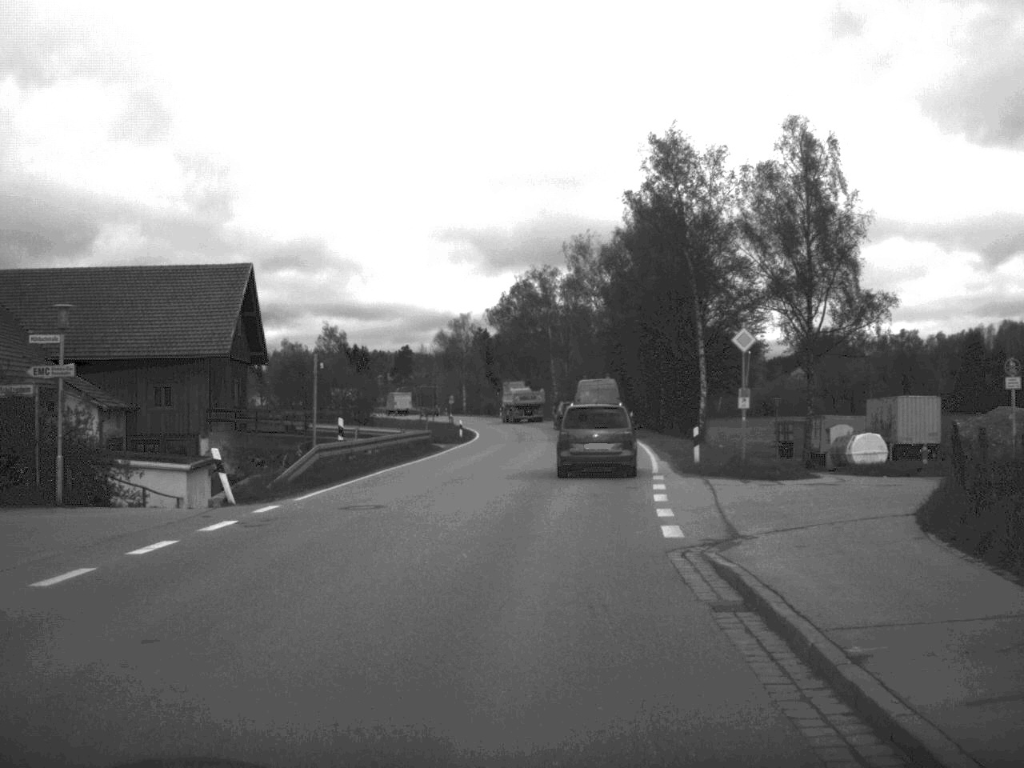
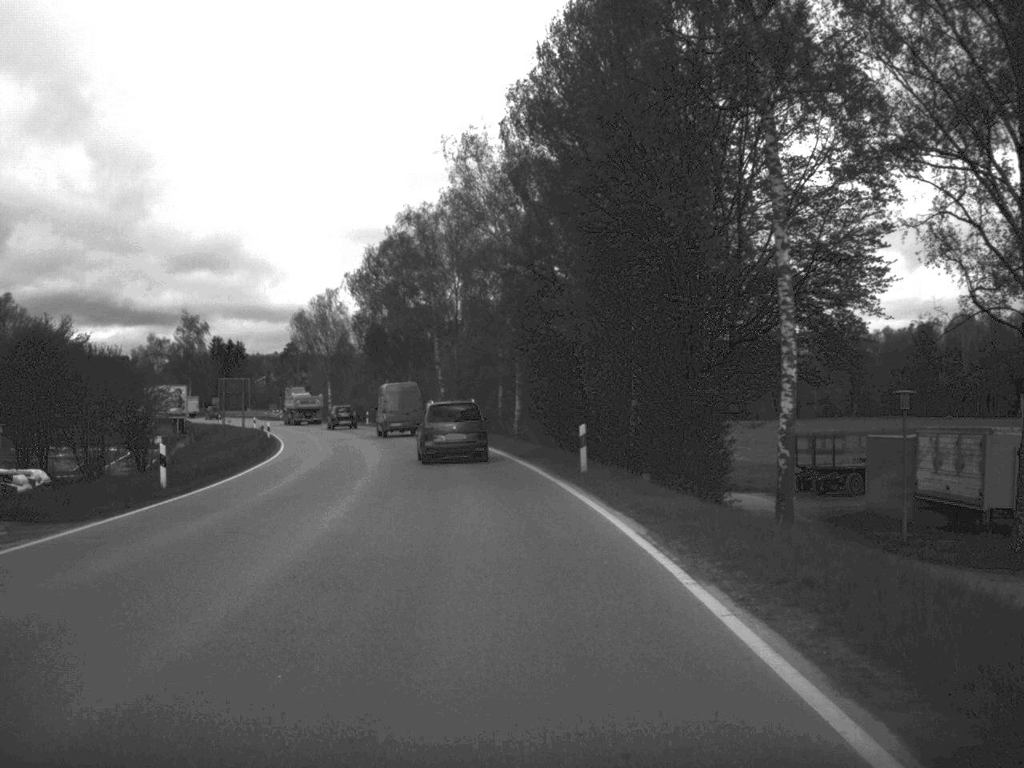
(+2.1, +38.4) m; +4°
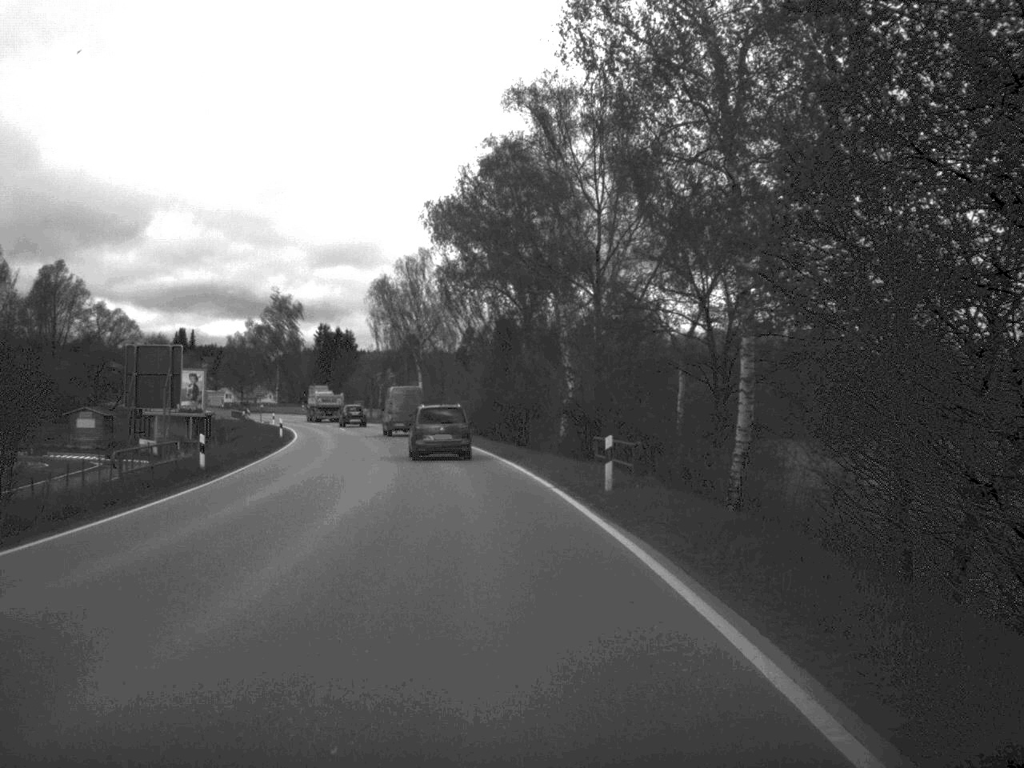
(-1.7, +33.6) m; -6°
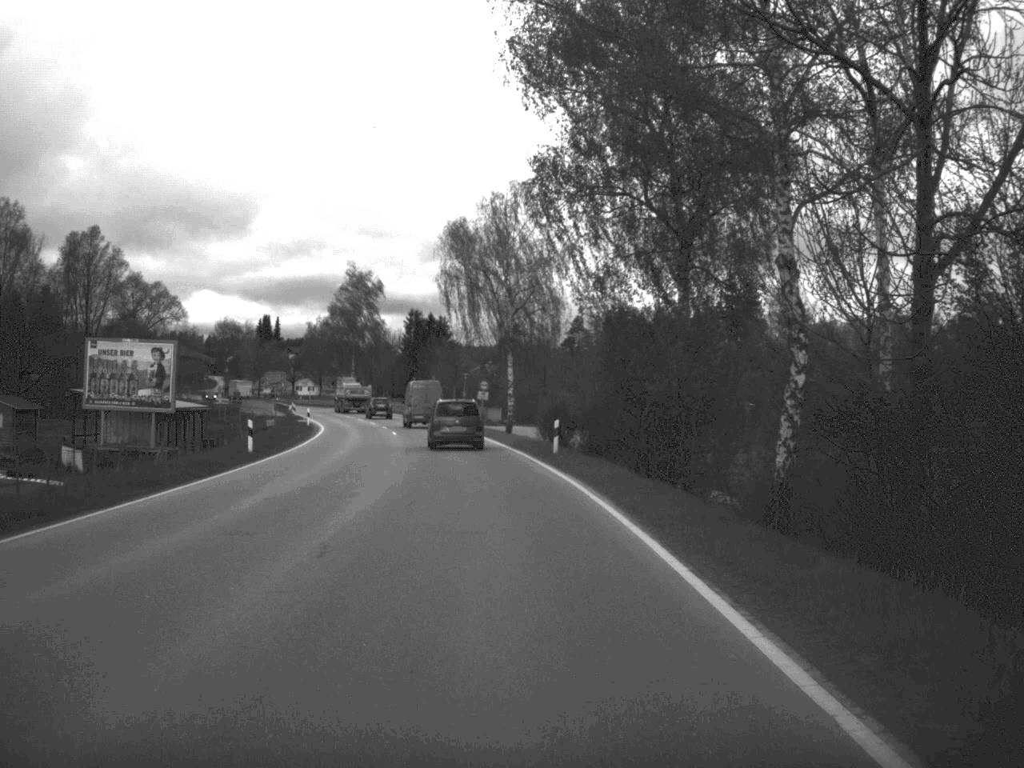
(-1.2, +26.8) m; -5°
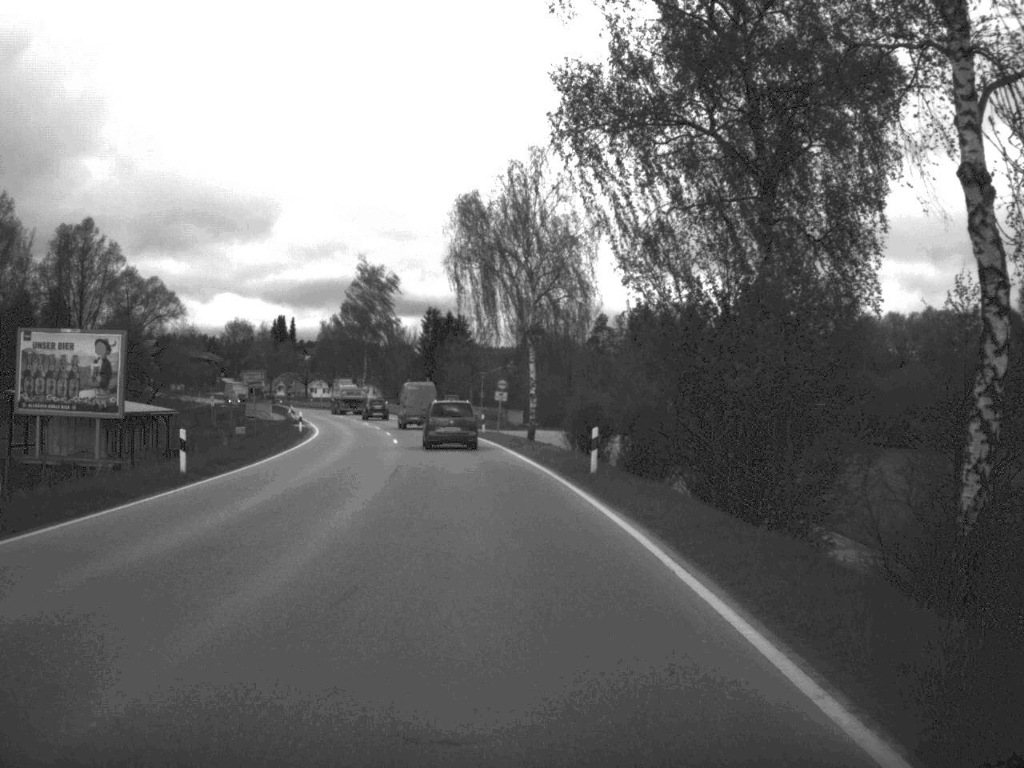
(-0.1, +9.3) m; -1°
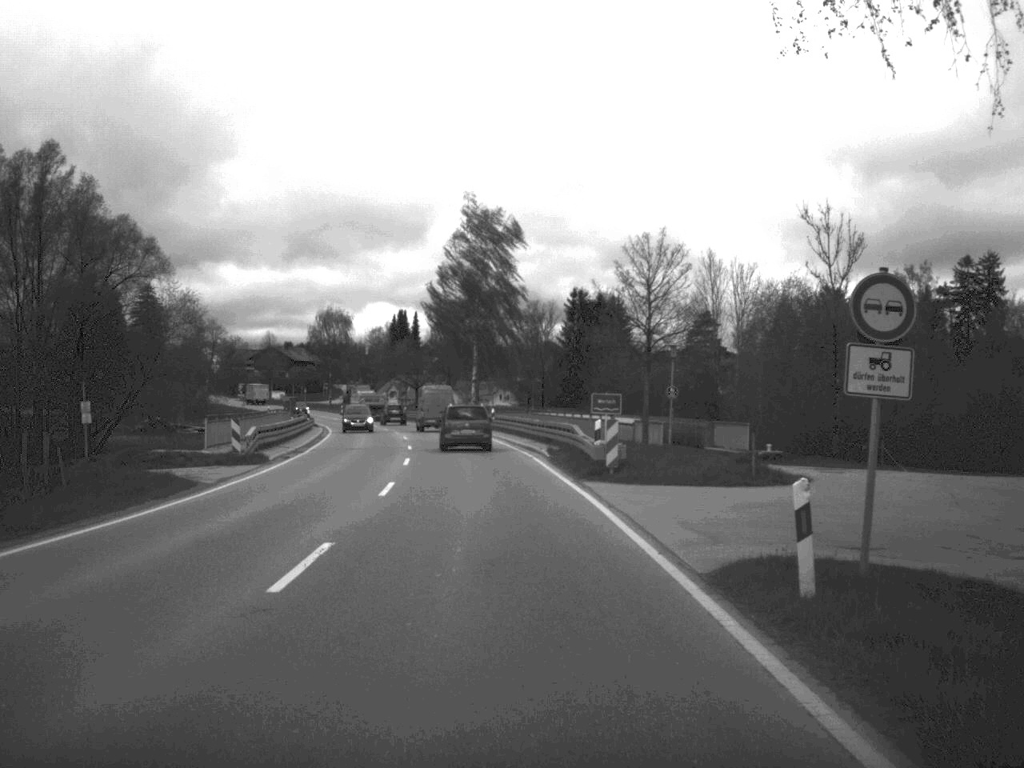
(-2.9, +49.1) m; -7°
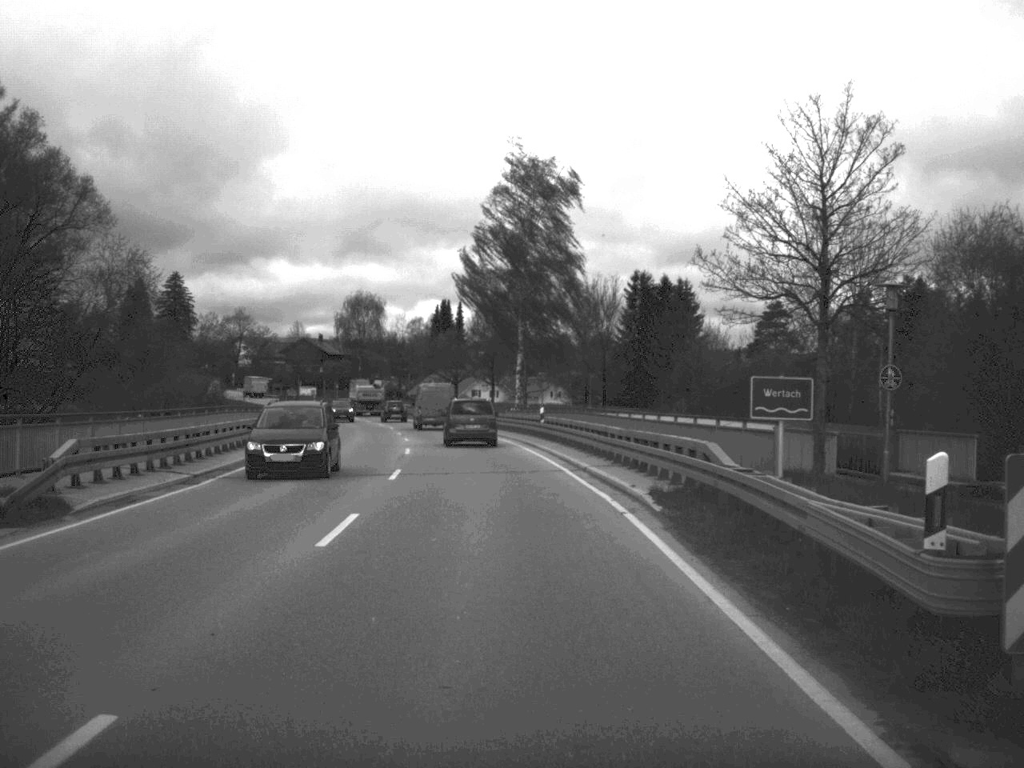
(-0.4, +20.7) m; -2°
